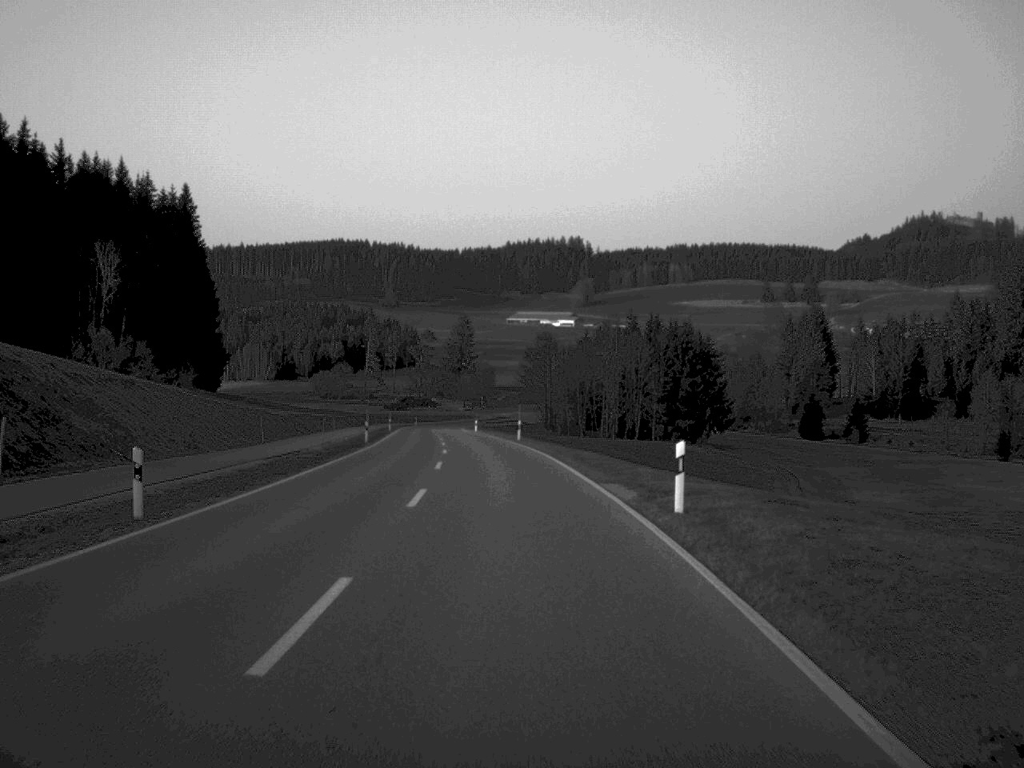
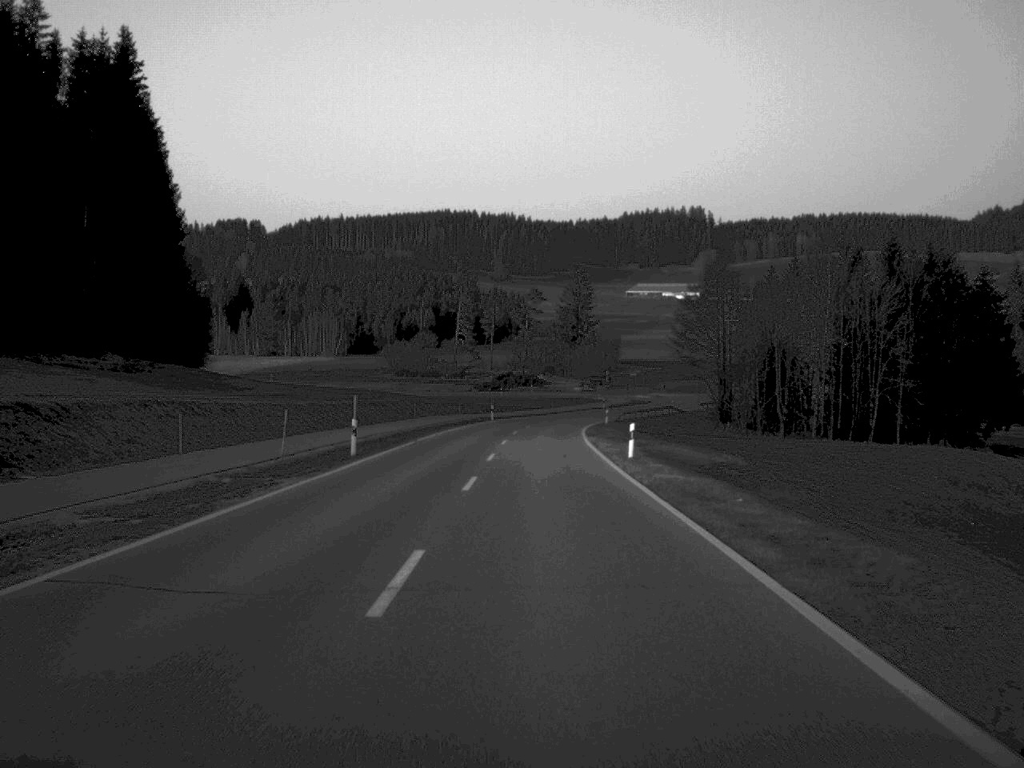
(-4.0, +78.6) m; -5°
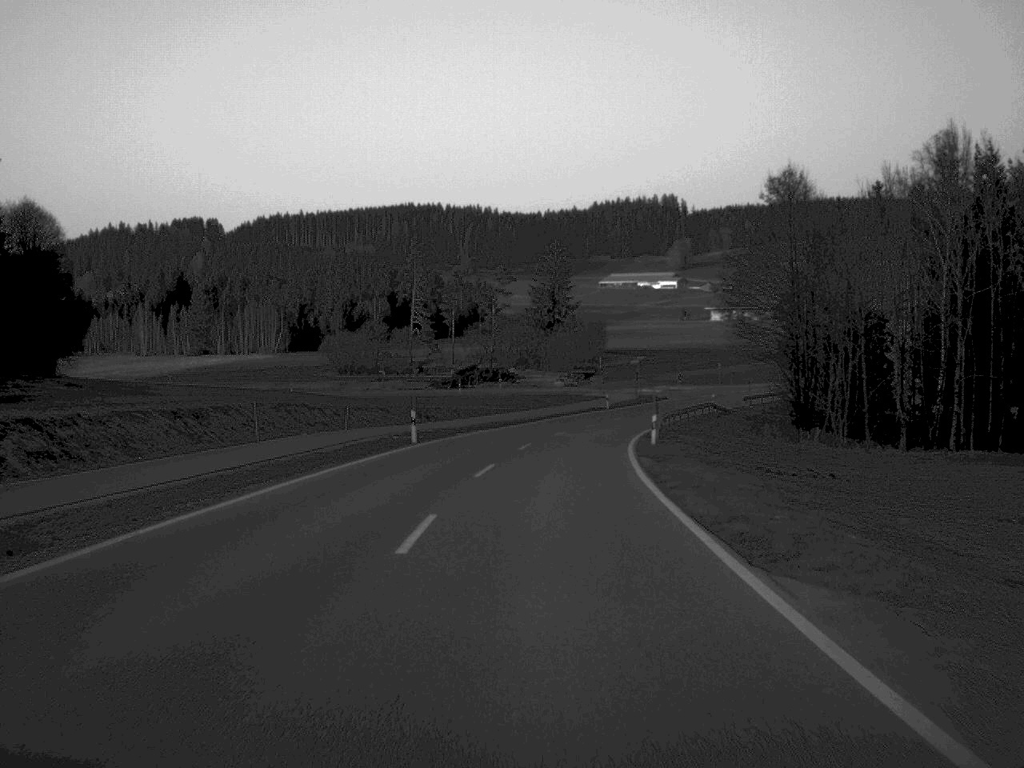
(+0.5, +44.1) m; +1°
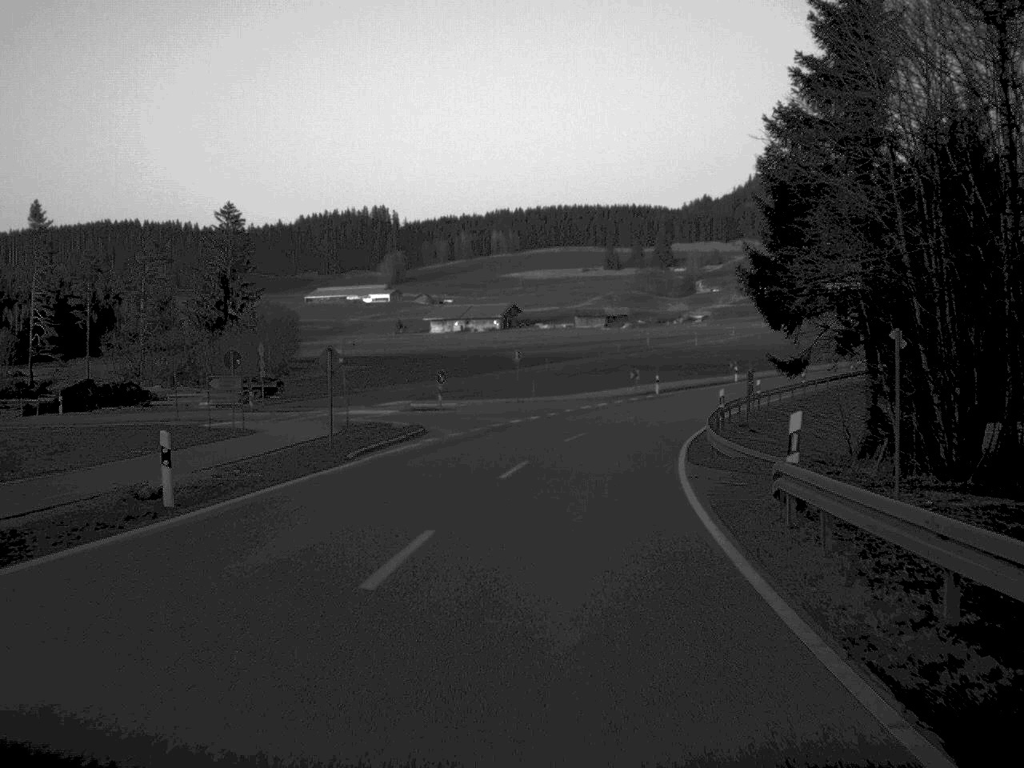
(+6.8, +71.7) m; +13°
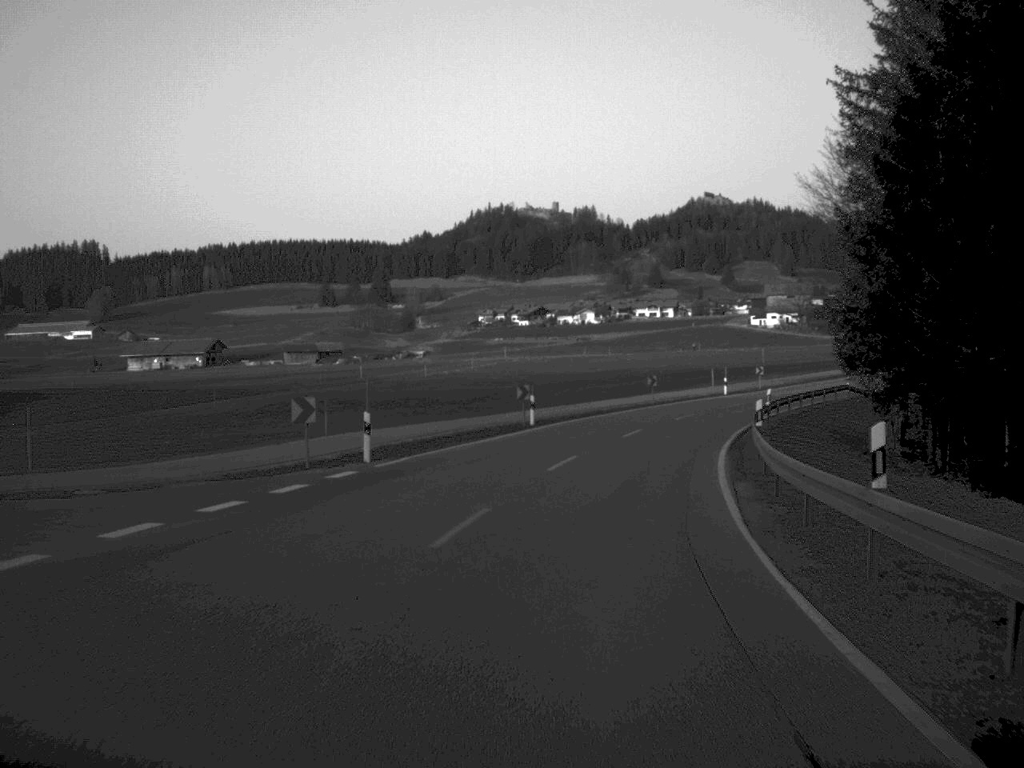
(+4.7, +44.3) m; +13°
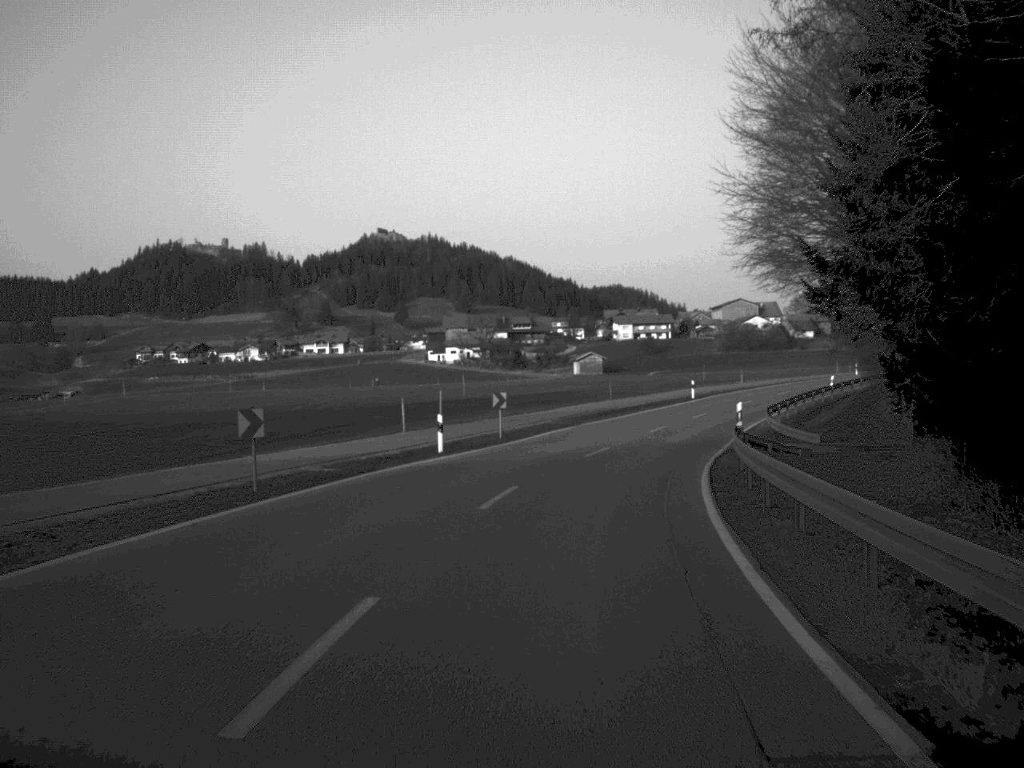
(+5.3, +41.0) m; +15°
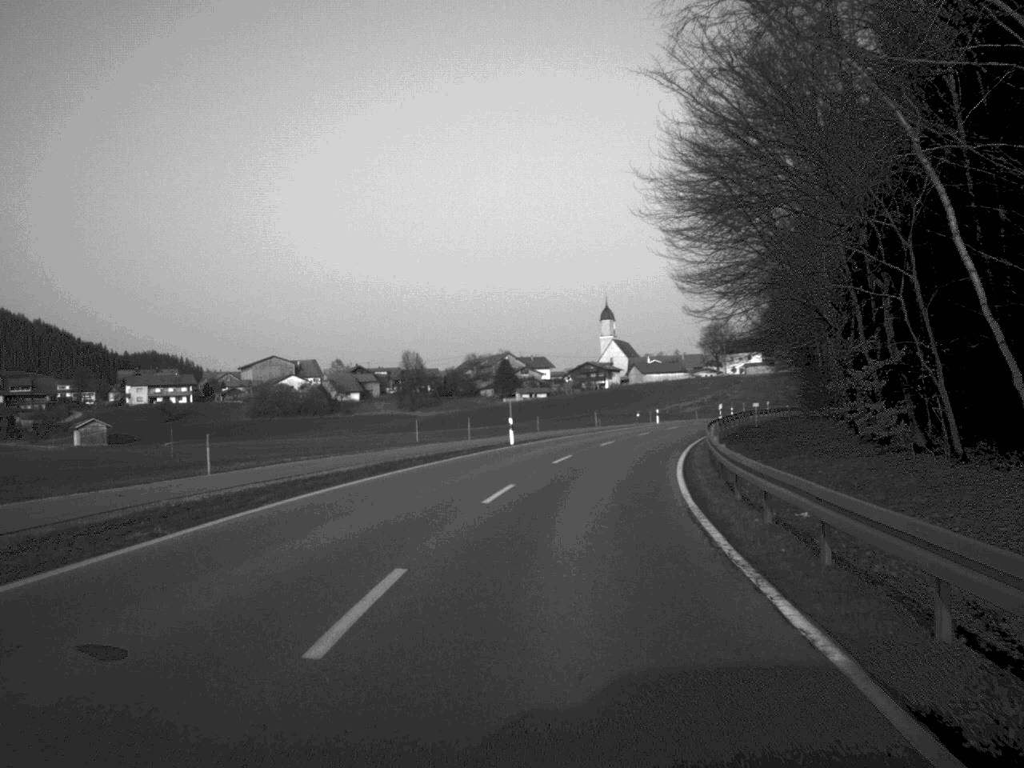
(+13.3, +67.4) m; +21°
